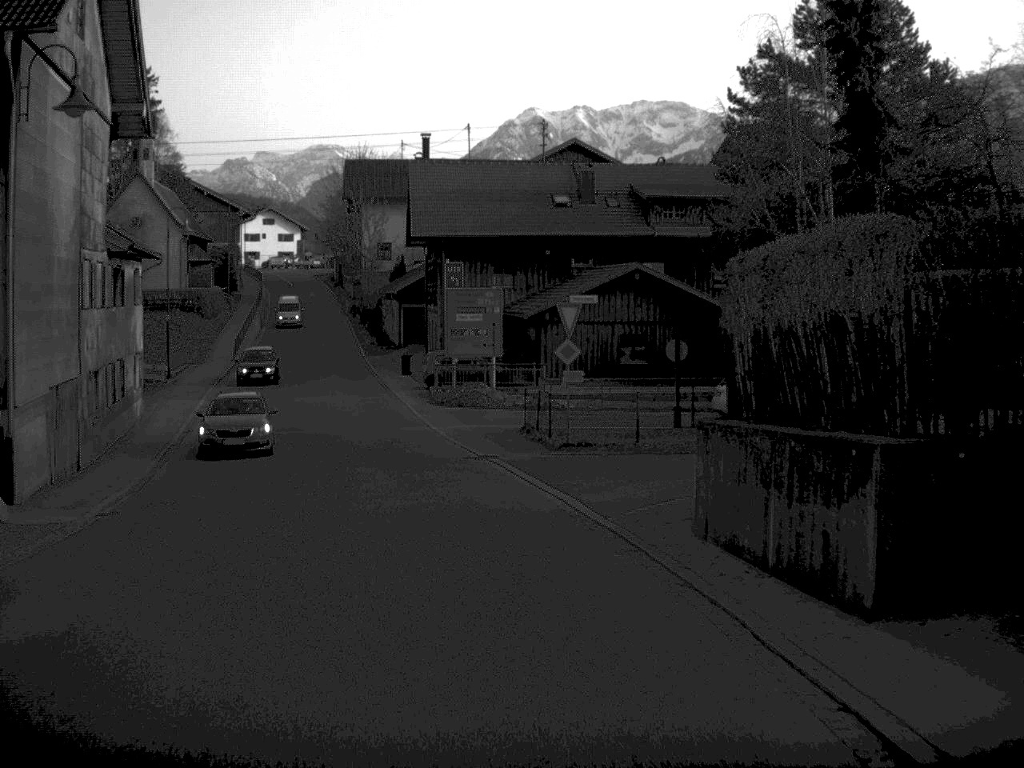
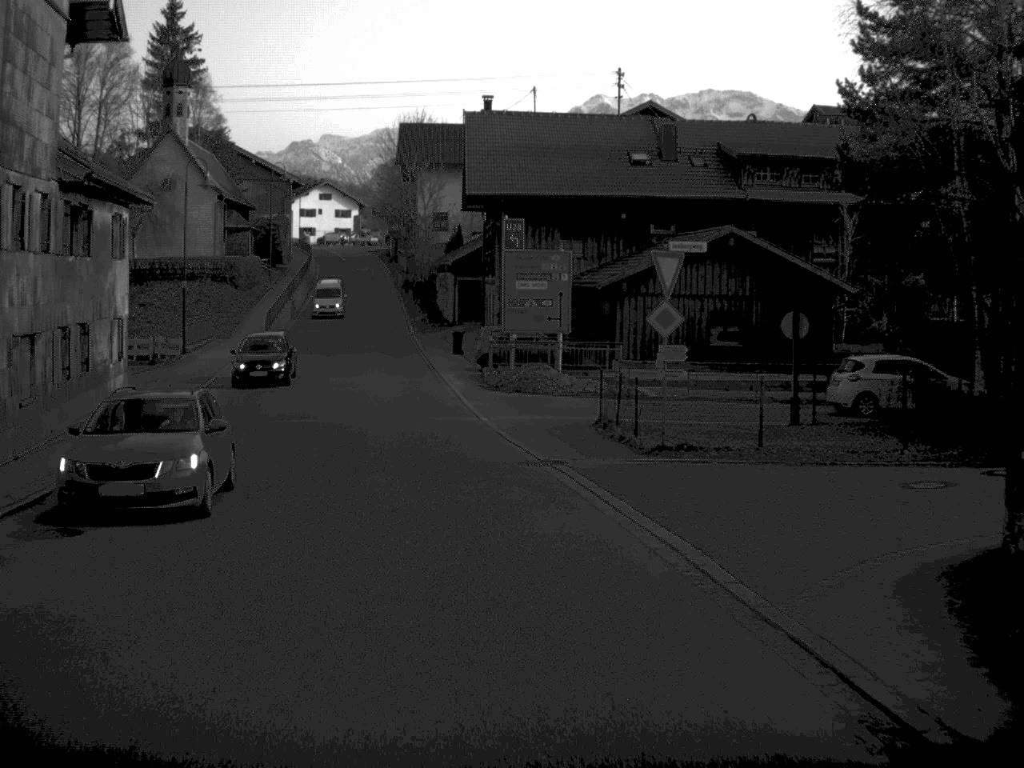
(-0.2, +7.6) m; -3°
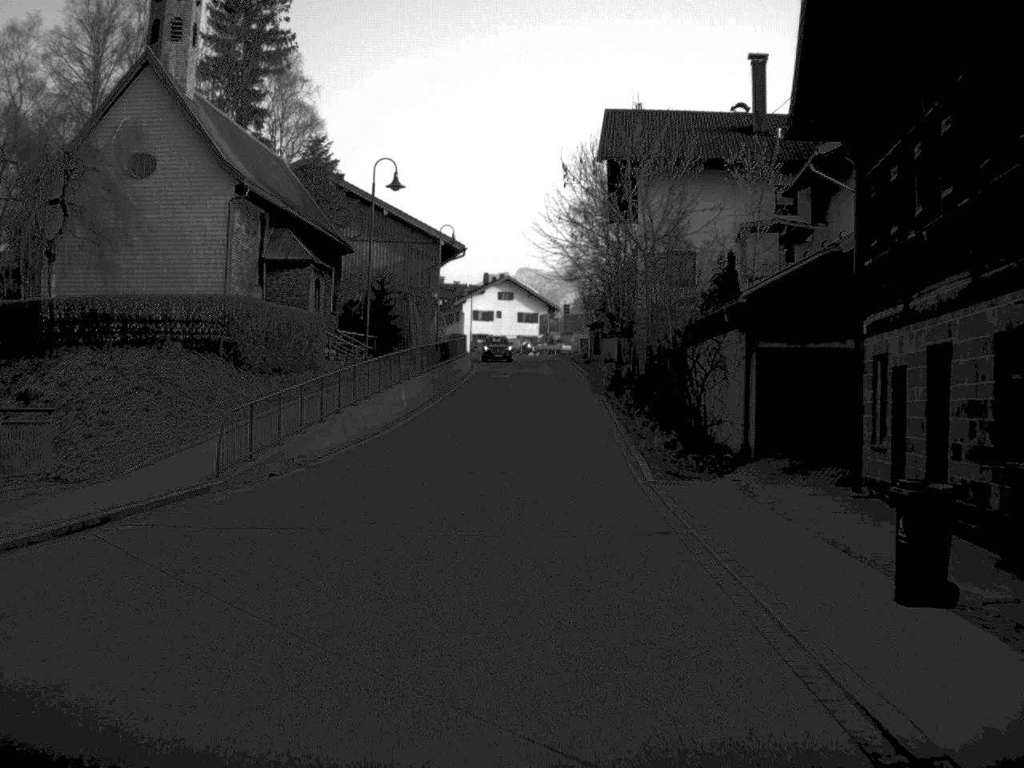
(-3.7, +38.9) m; -8°
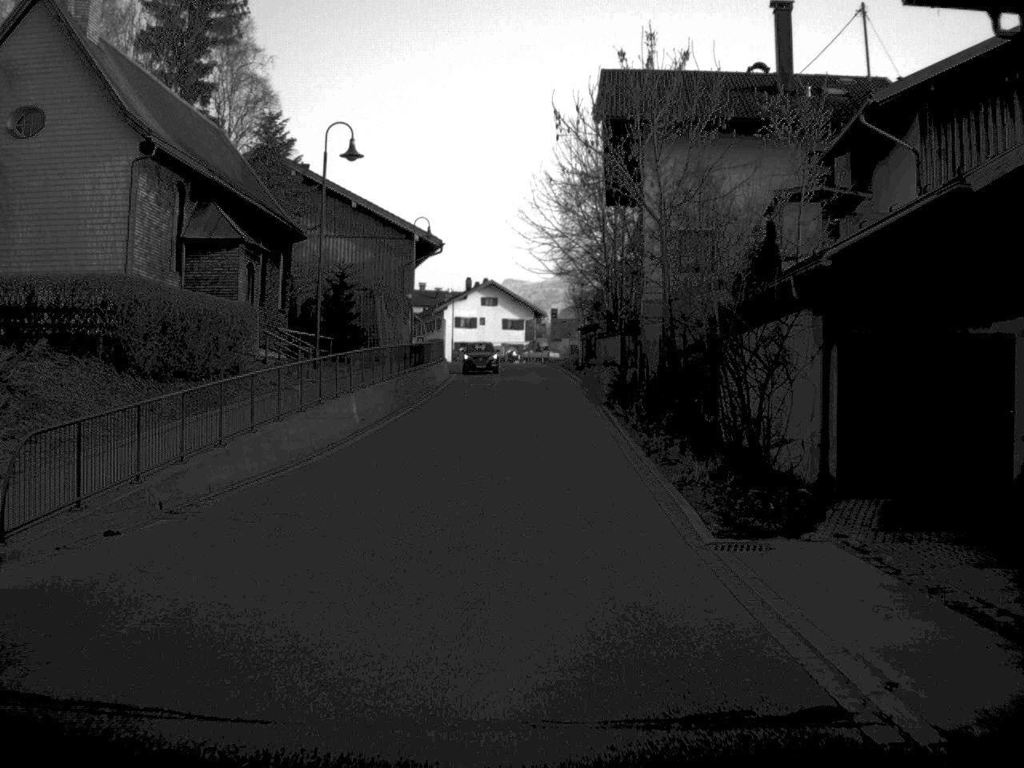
(0.0, +8.1) m; +1°
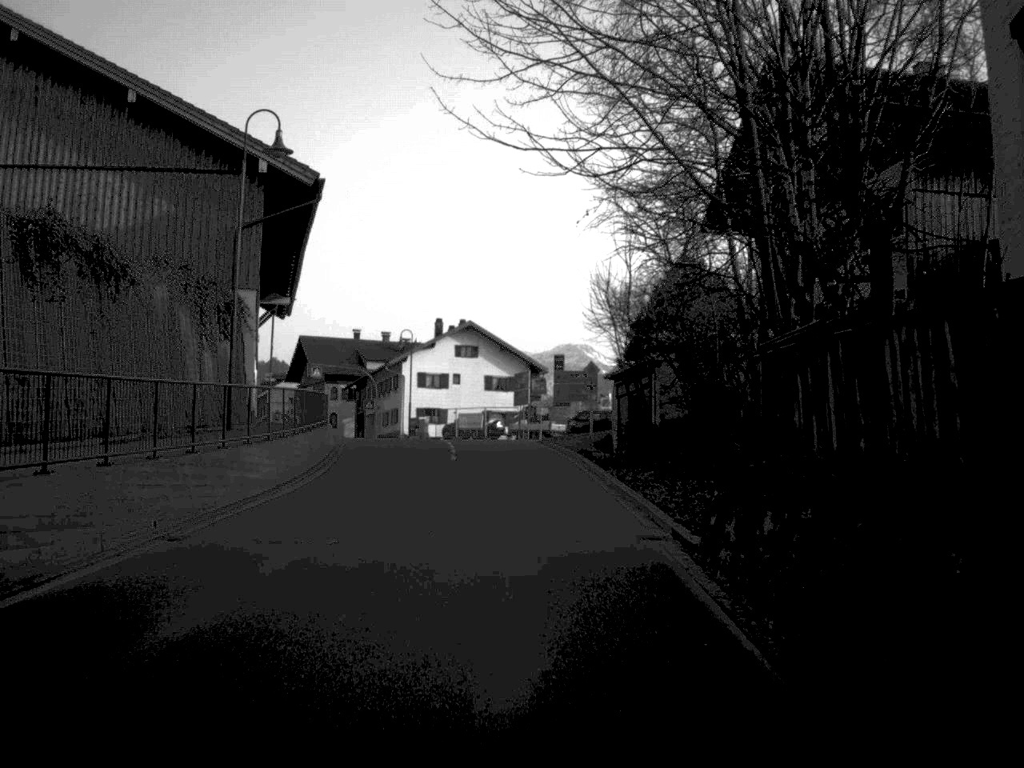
(+0.6, +40.1) m; 0°
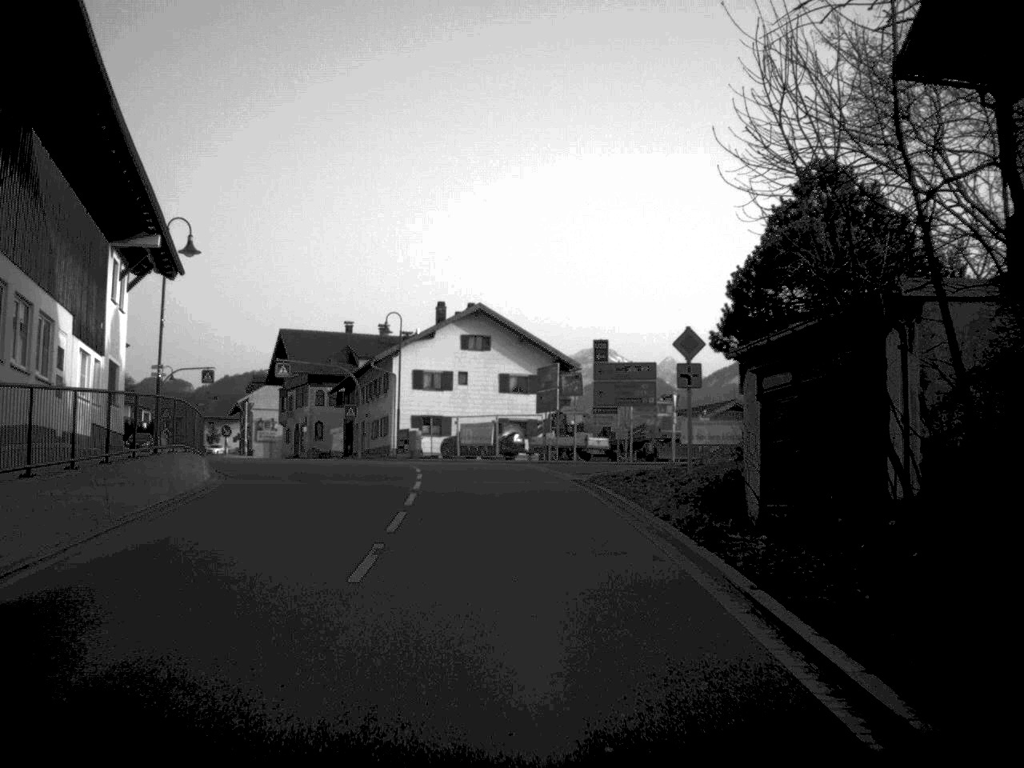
(-0.1, +21.8) m; -1°
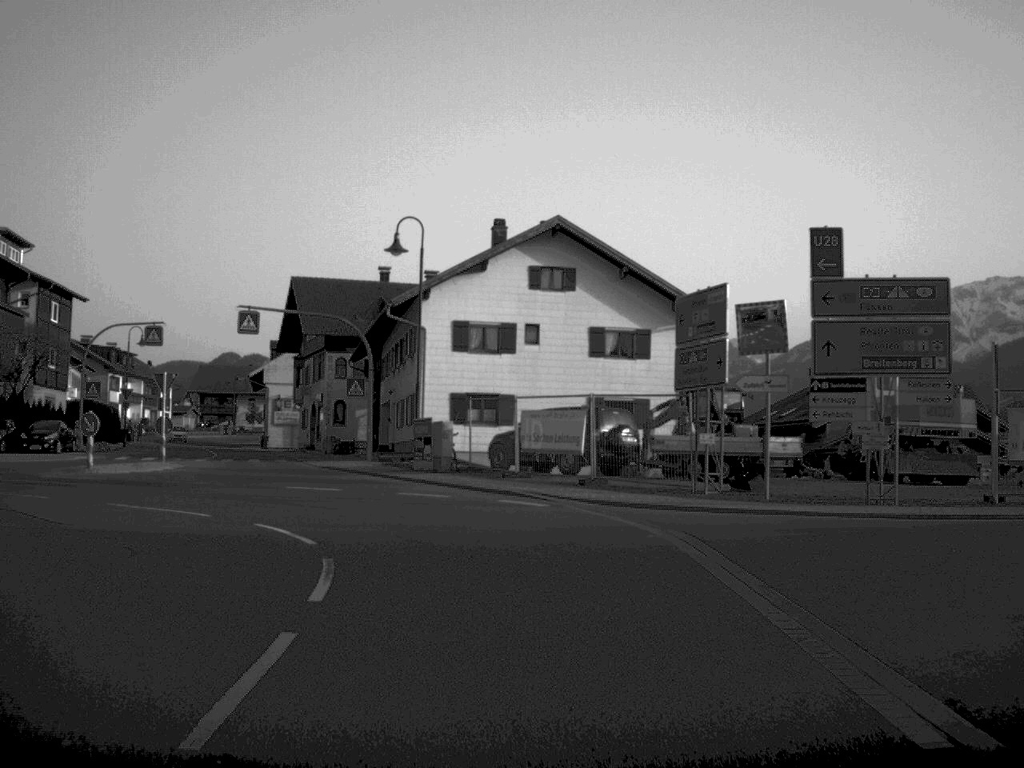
(-0.8, +27.9) m; -3°
